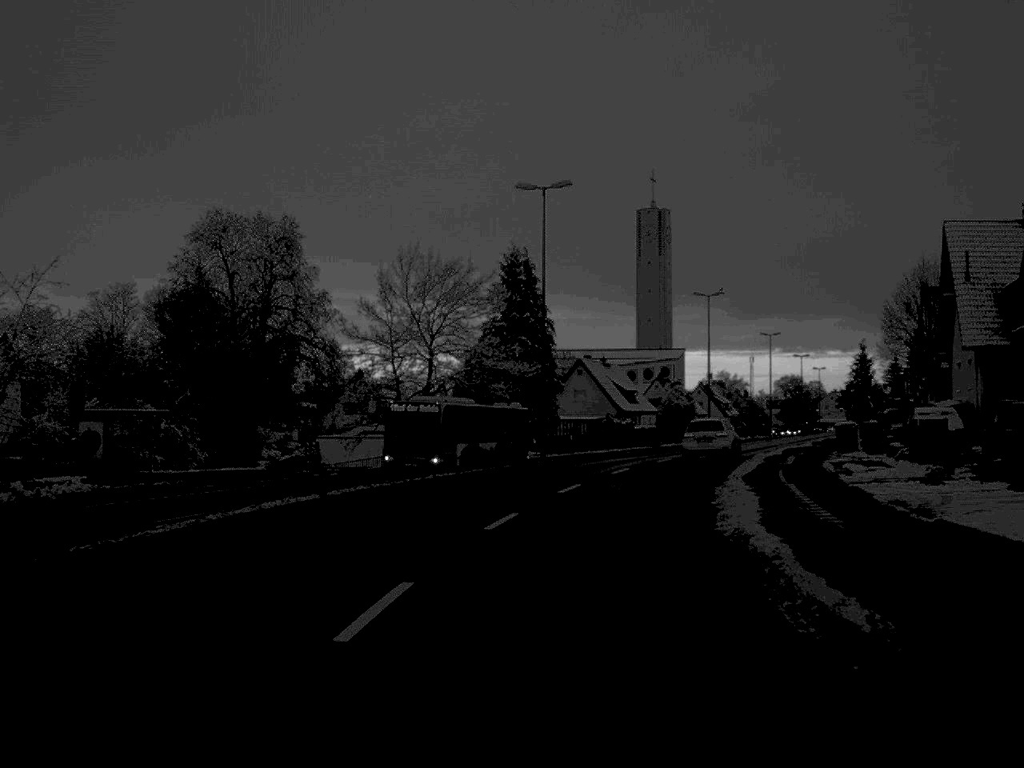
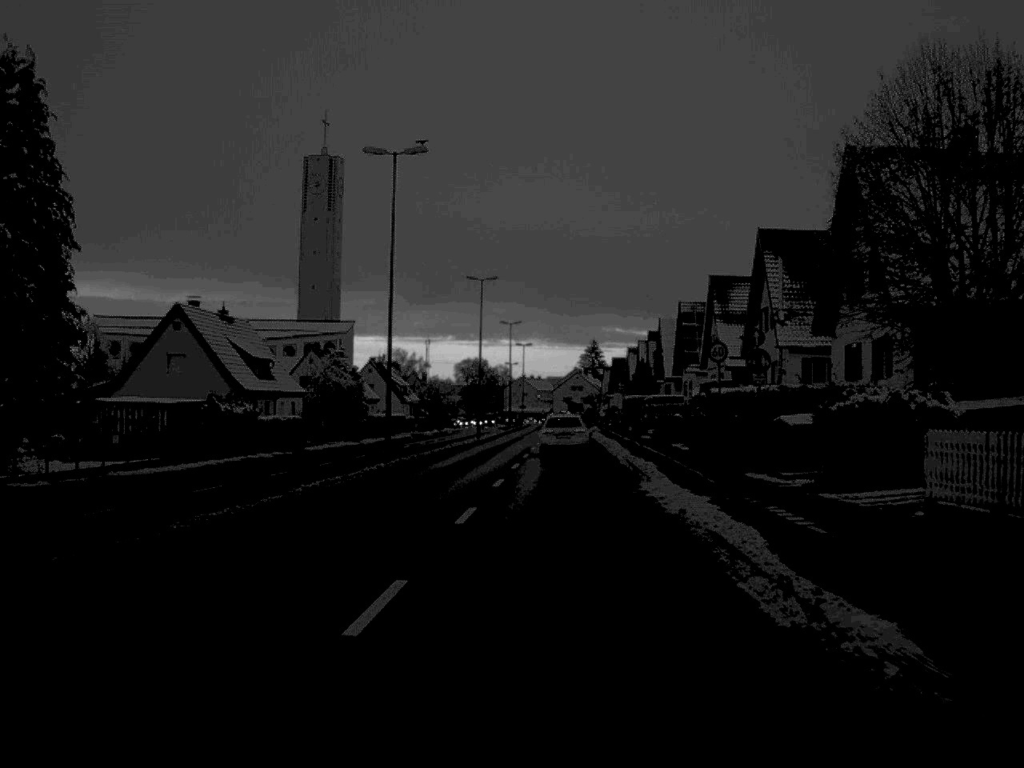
(+5.9, +44.3) m; +15°
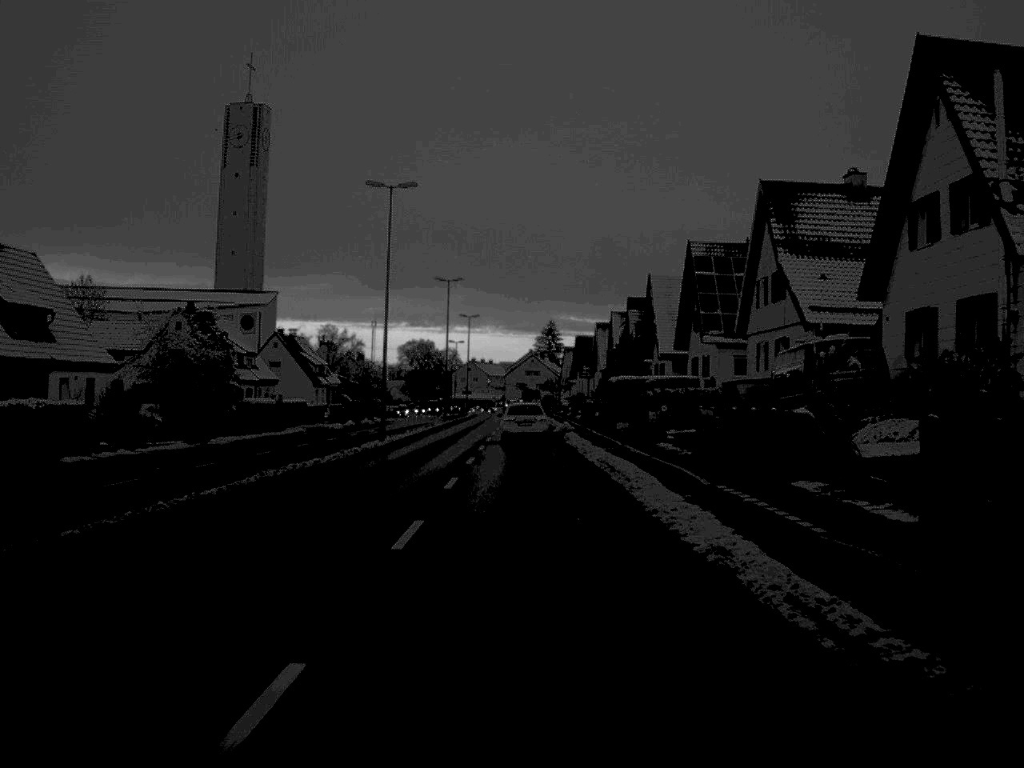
(+0.8, +31.1) m; +2°
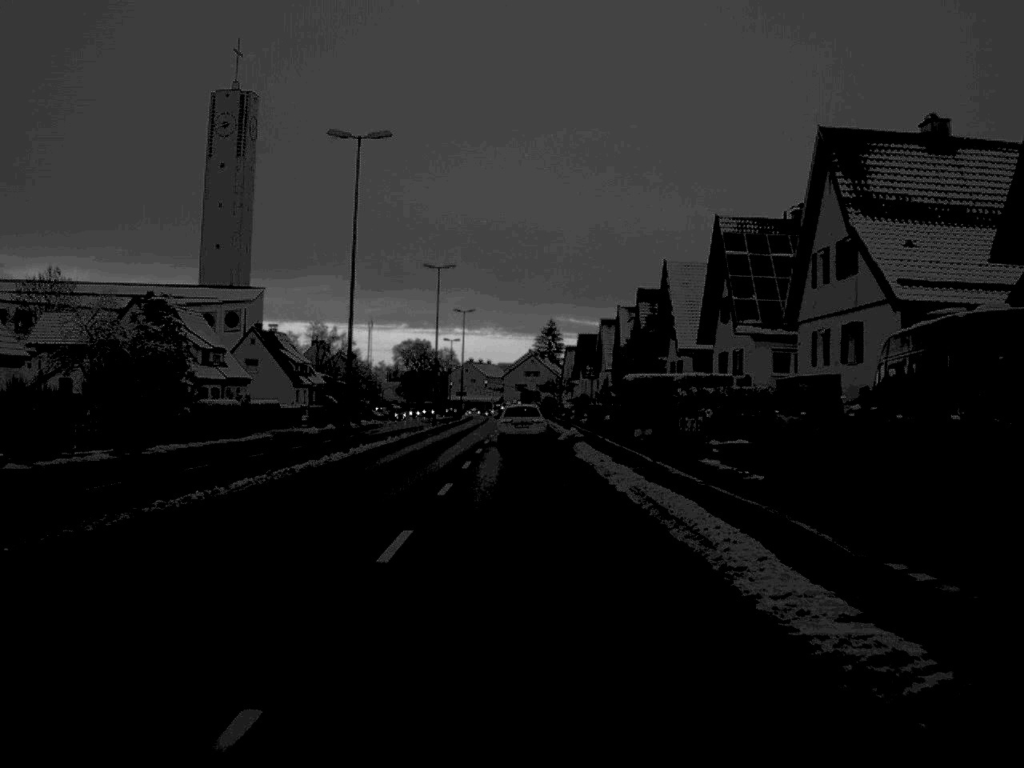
(0.0, +10.1) m; 0°
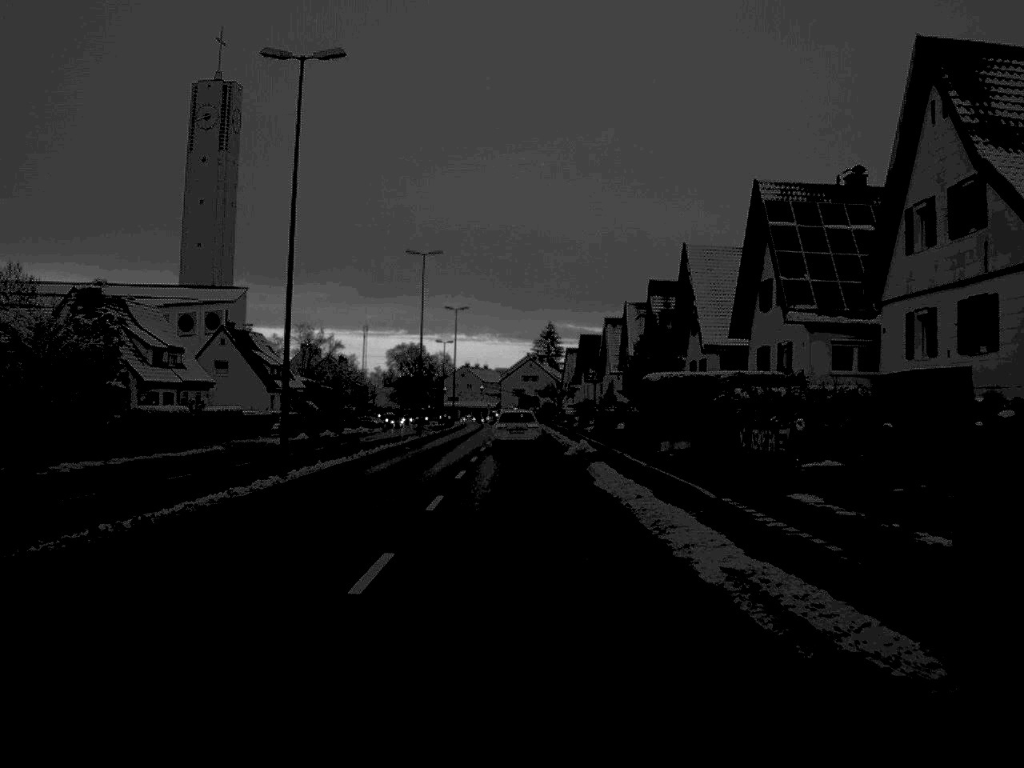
(0.0, +10.6) m; 0°
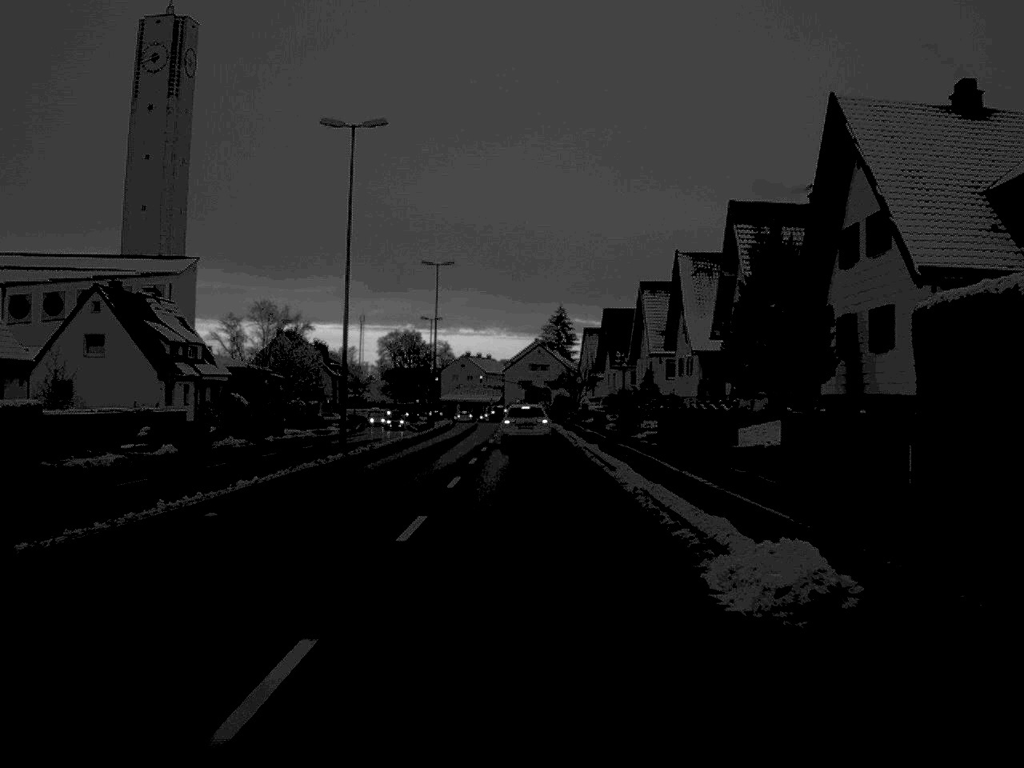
(-0.1, +32.1) m; 0°
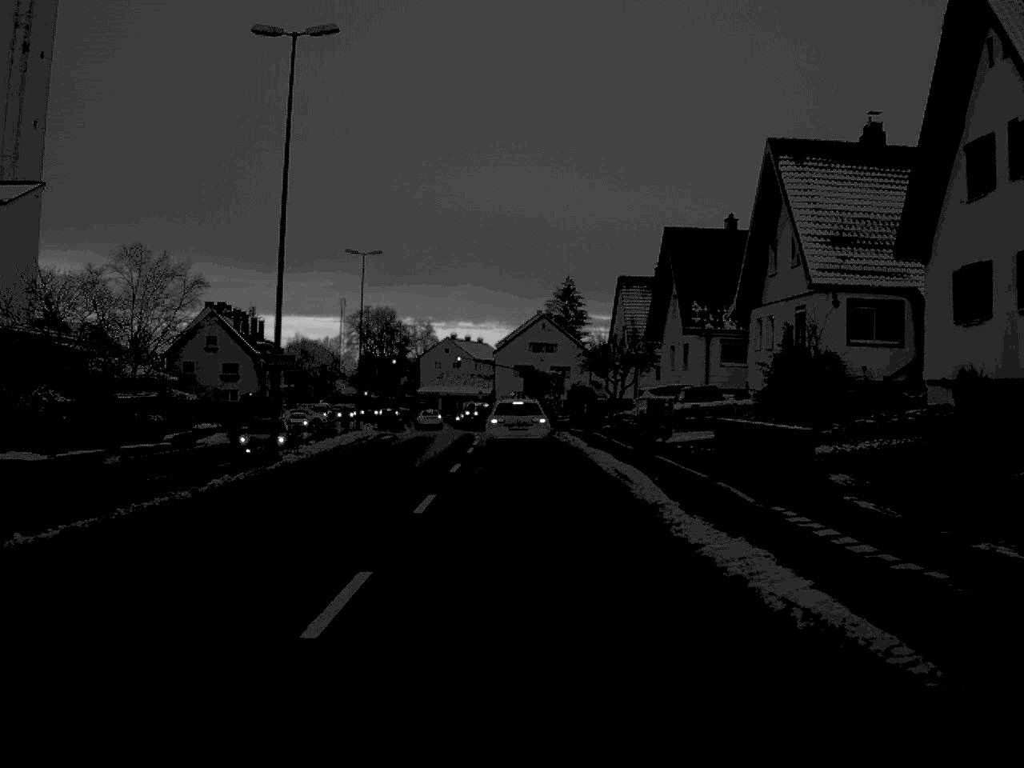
(+0.1, +50.7) m; 0°
